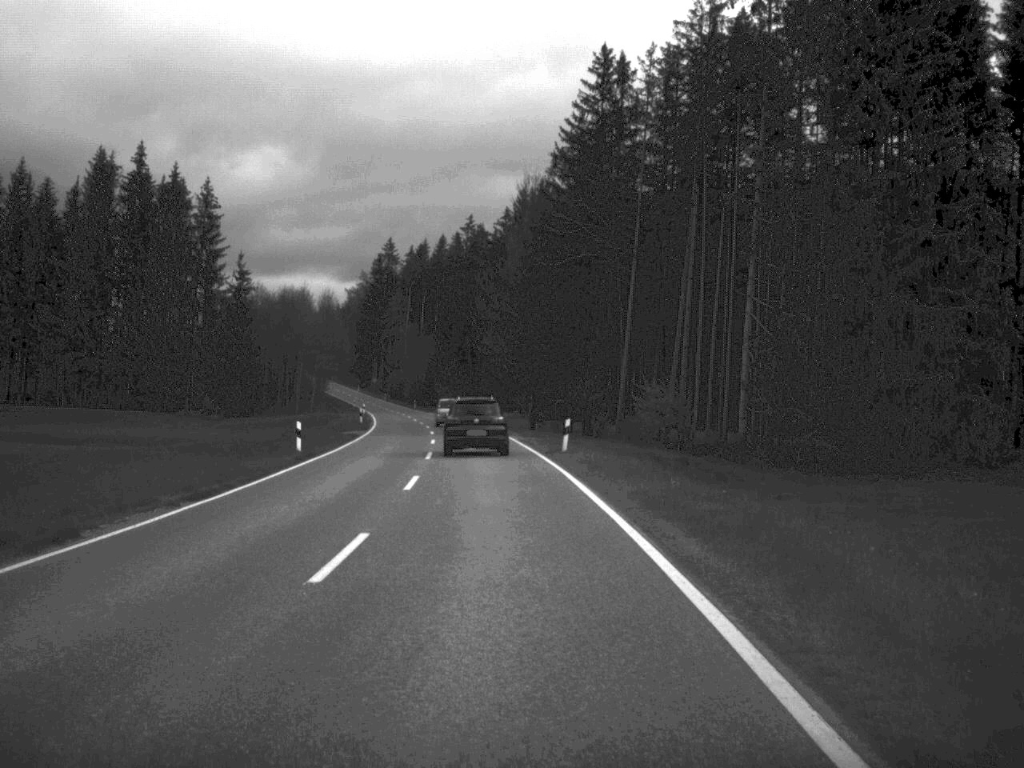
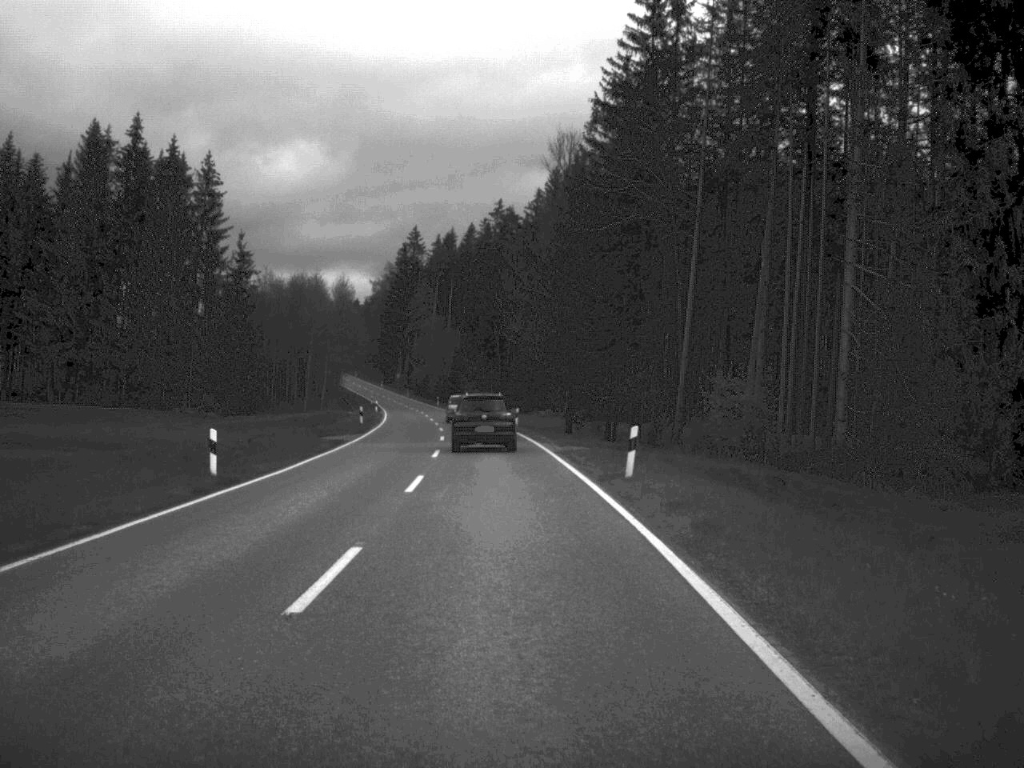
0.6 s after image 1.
(-0.2, +13.4) m; -1°
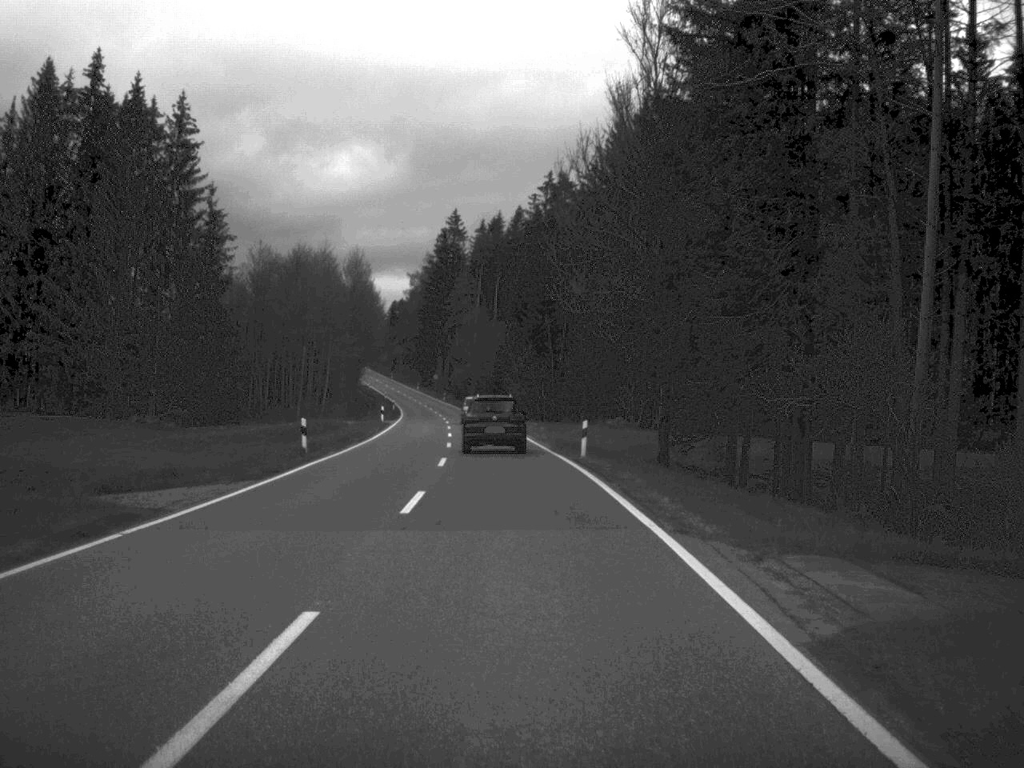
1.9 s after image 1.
(-0.6, +27.9) m; -2°
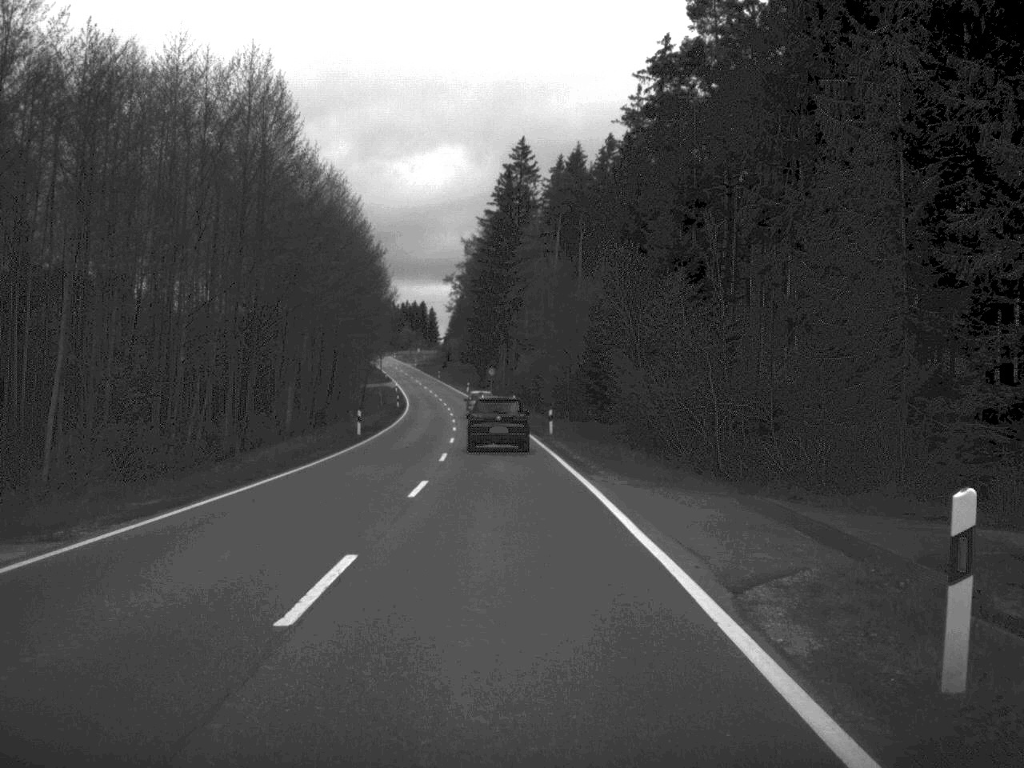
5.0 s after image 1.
(-2.4, +67.7) m; -4°
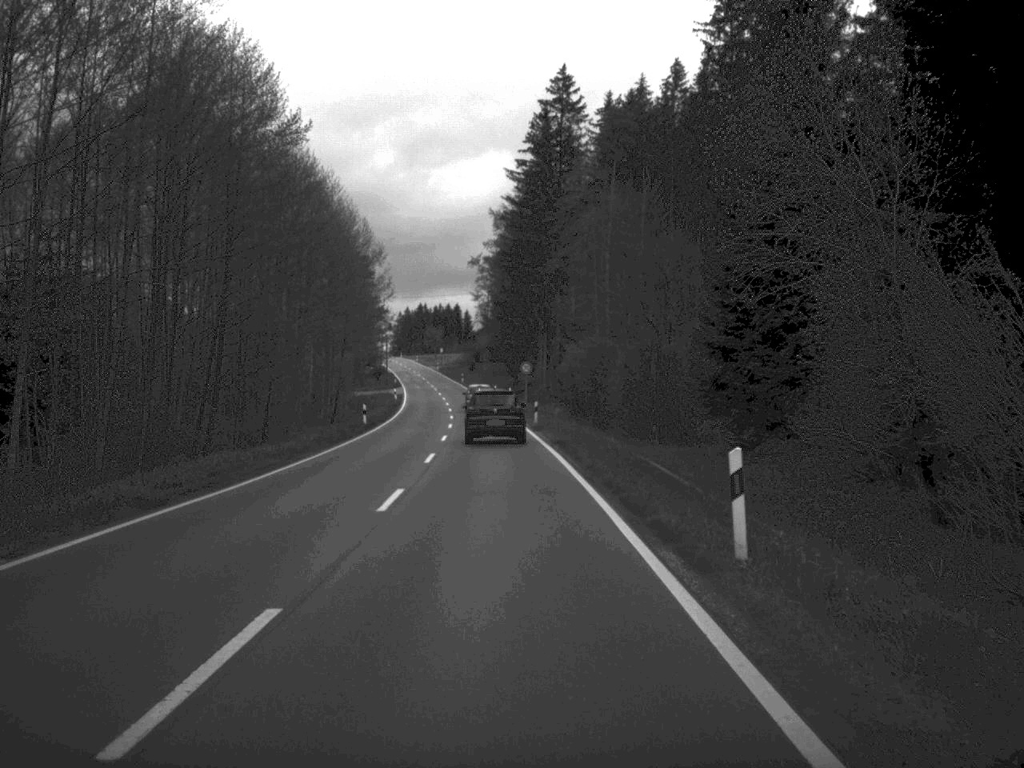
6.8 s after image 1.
(-0.6, +38.8) m; -2°
